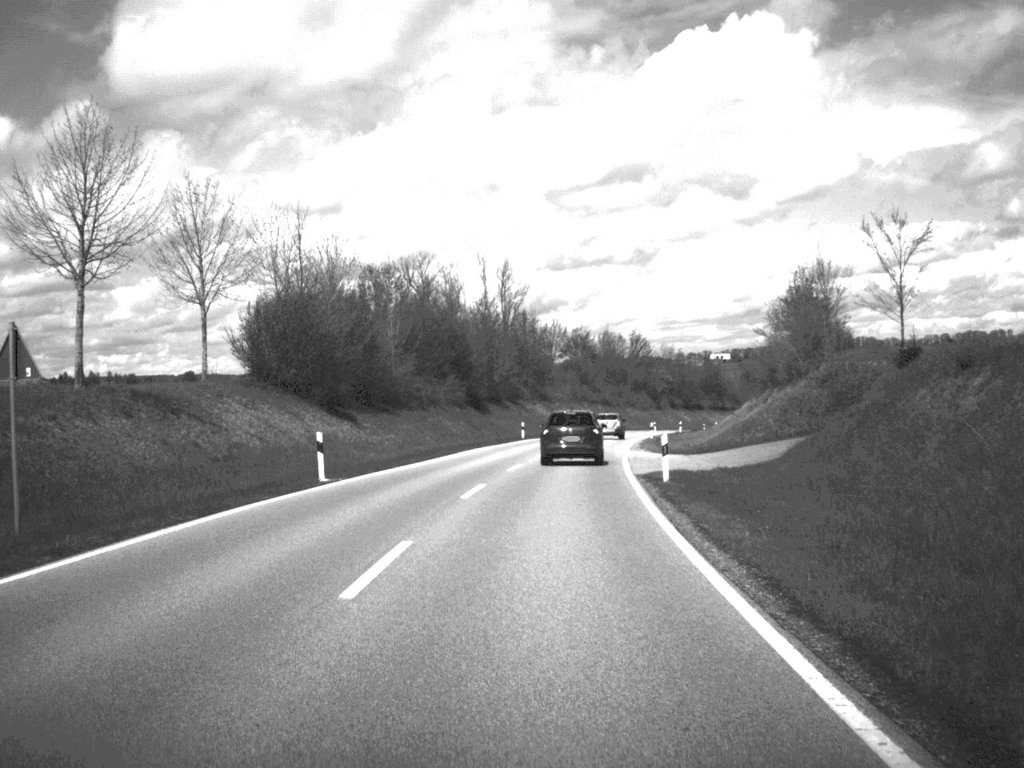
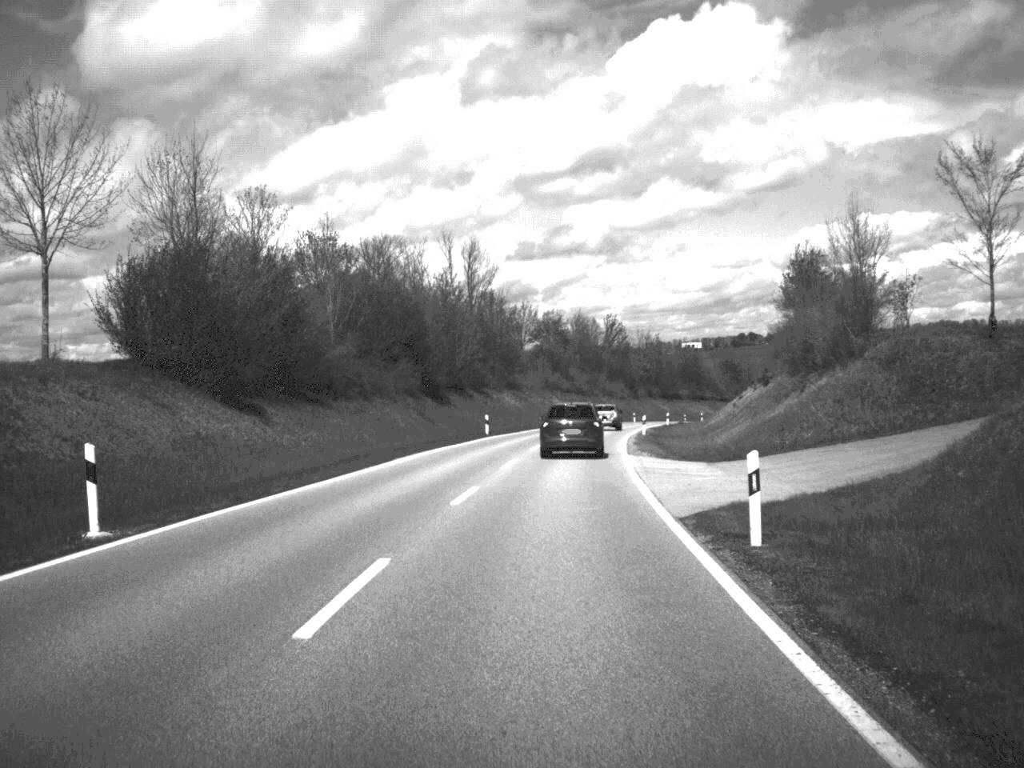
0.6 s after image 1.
(+0.2, +13.8) m; +1°
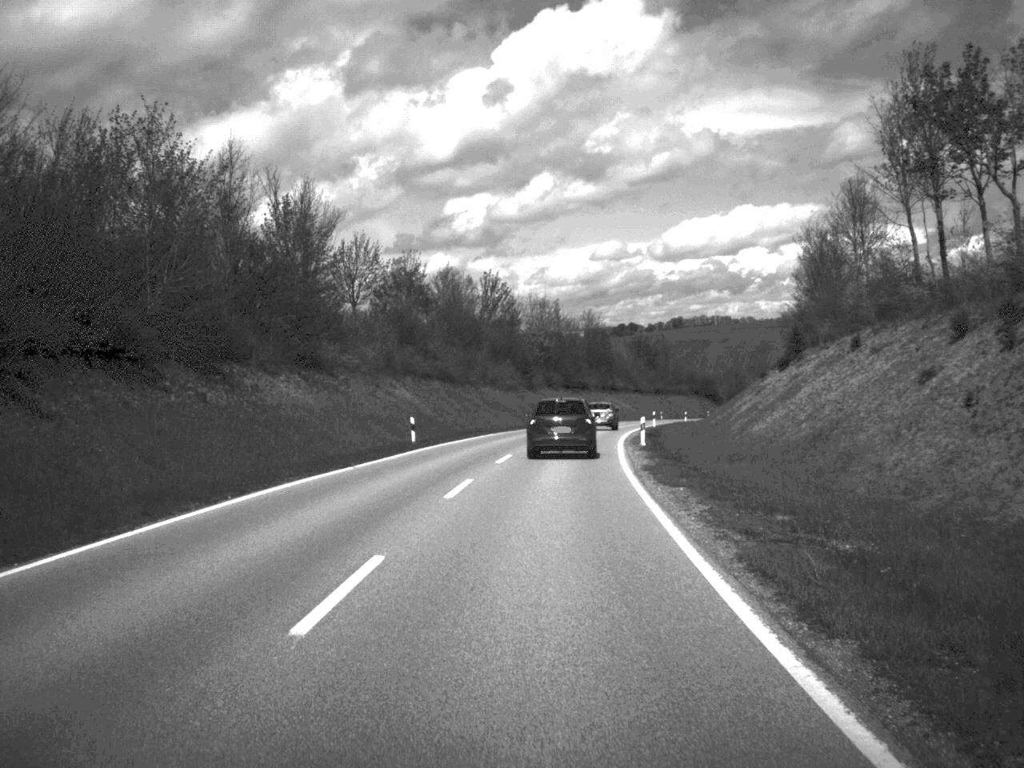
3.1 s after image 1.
(+2.9, +57.9) m; +5°
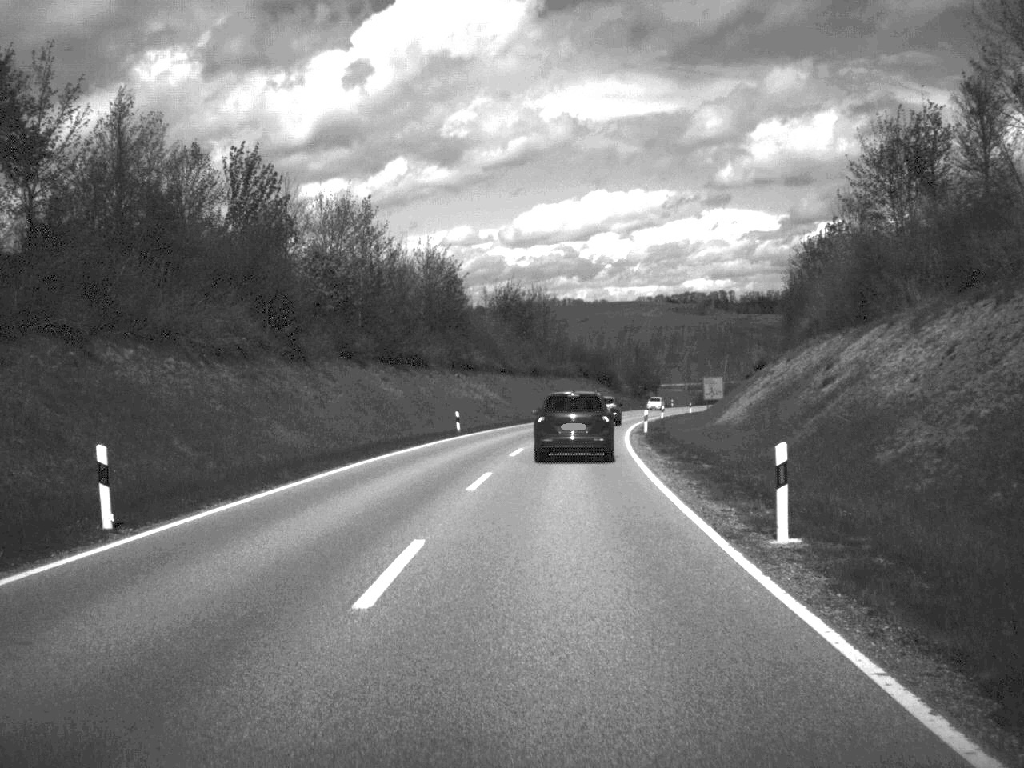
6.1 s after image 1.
(+3.7, +68.4) m; +7°
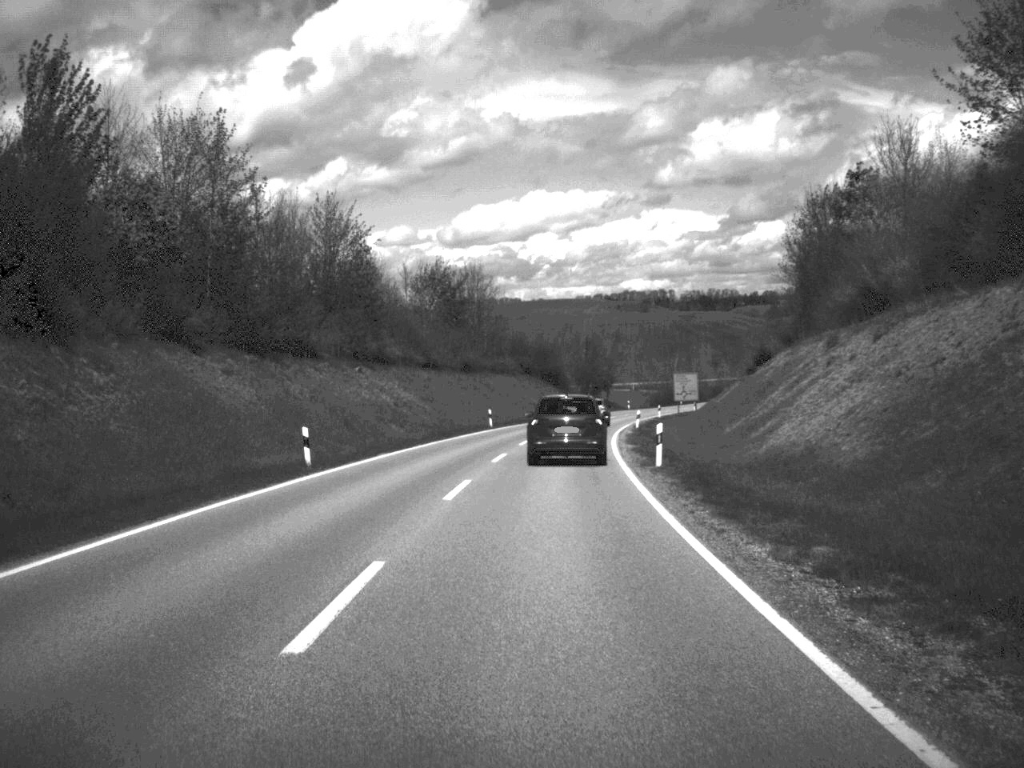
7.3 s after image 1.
(+0.6, +24.6) m; +3°
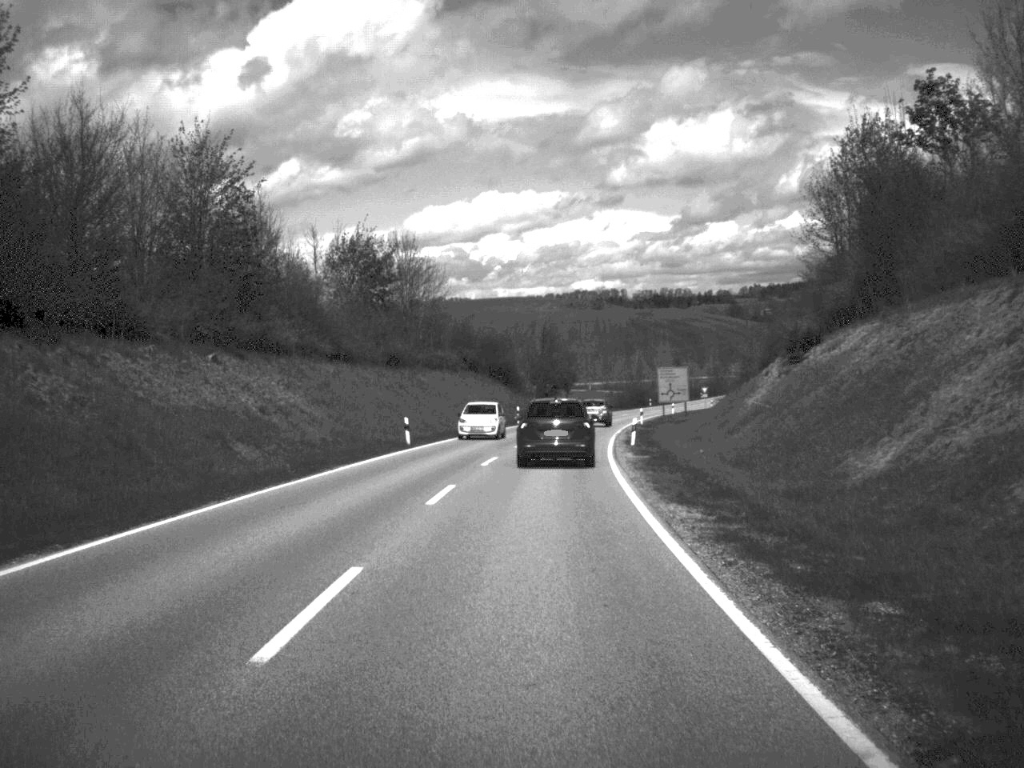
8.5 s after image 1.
(+0.4, +23.4) m; +2°
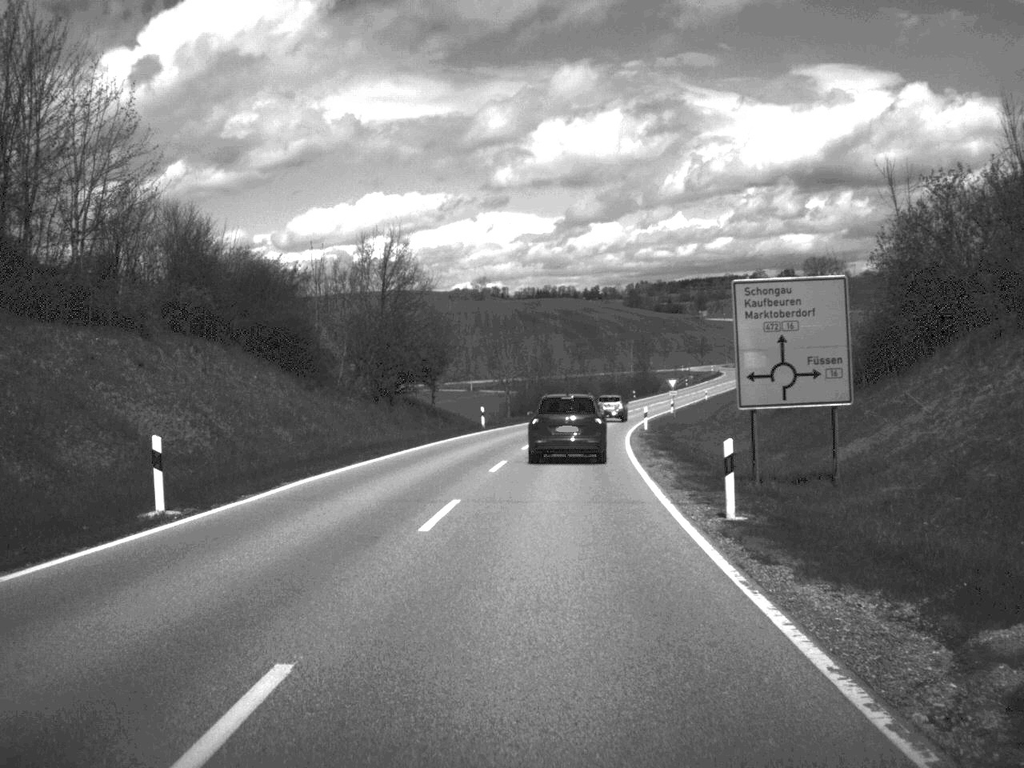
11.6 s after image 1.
(+2.6, +61.9) m; +5°
